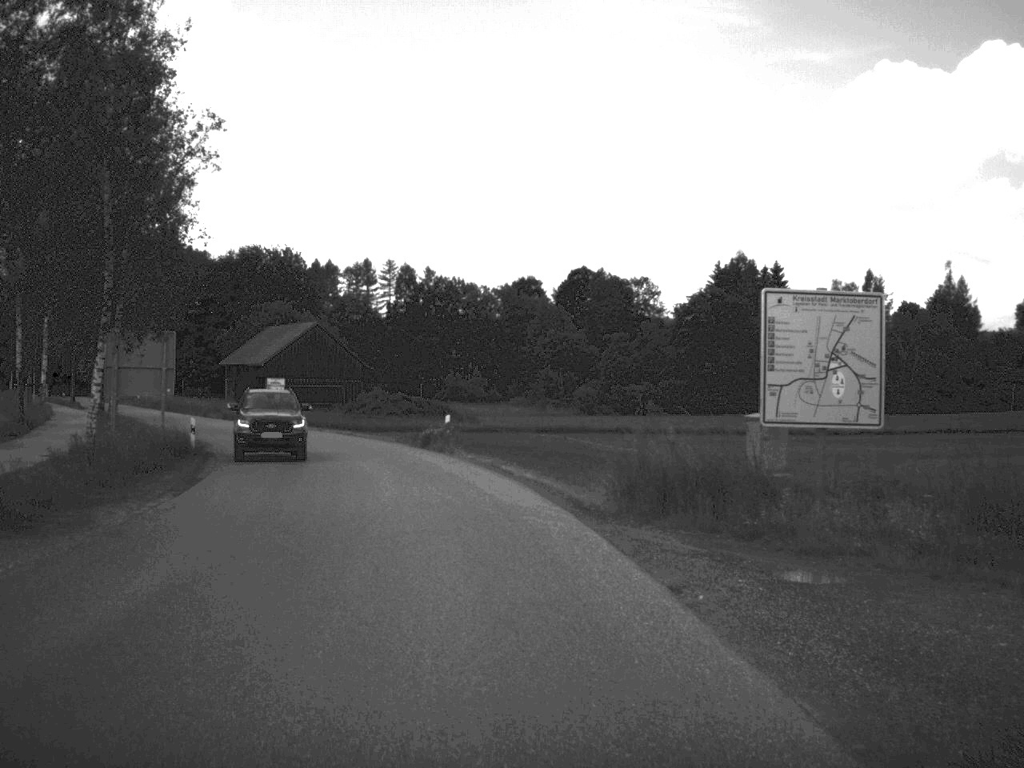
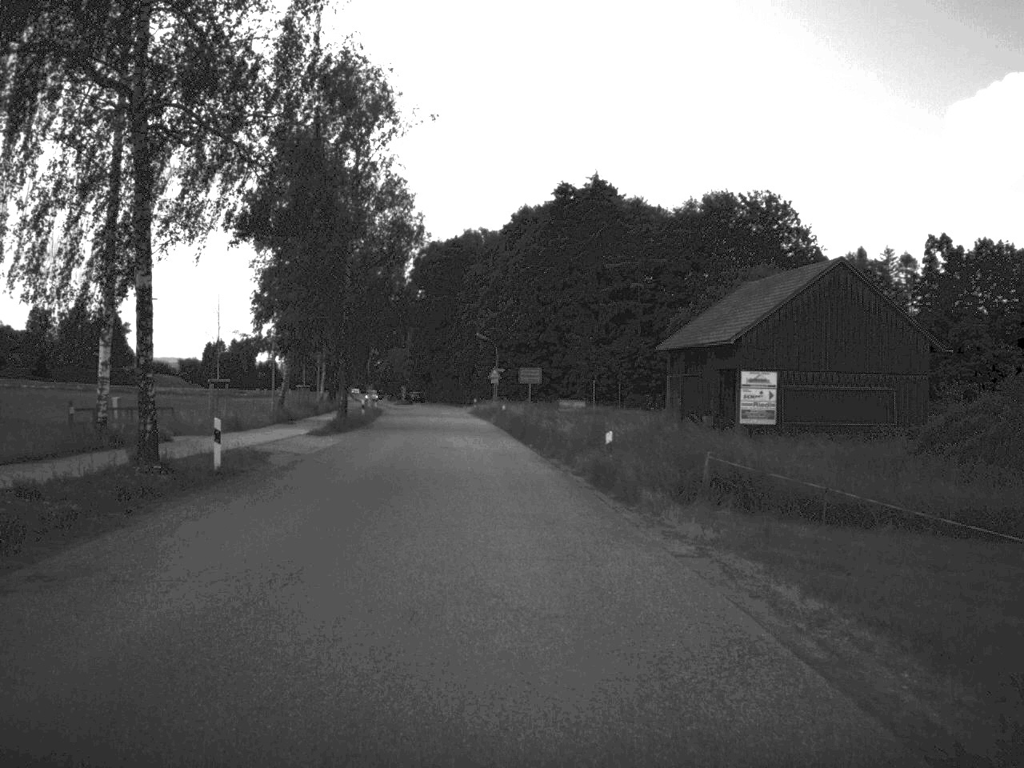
(-10.3, +52.9) m; -22°
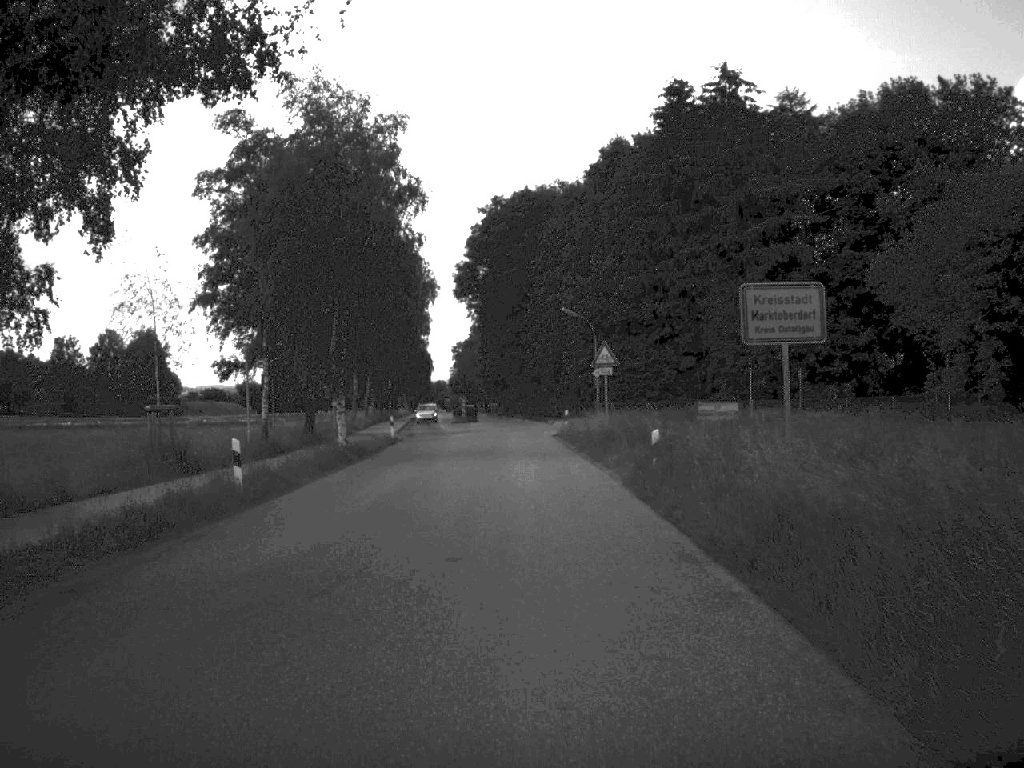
(-1.8, +42.4) m; -4°
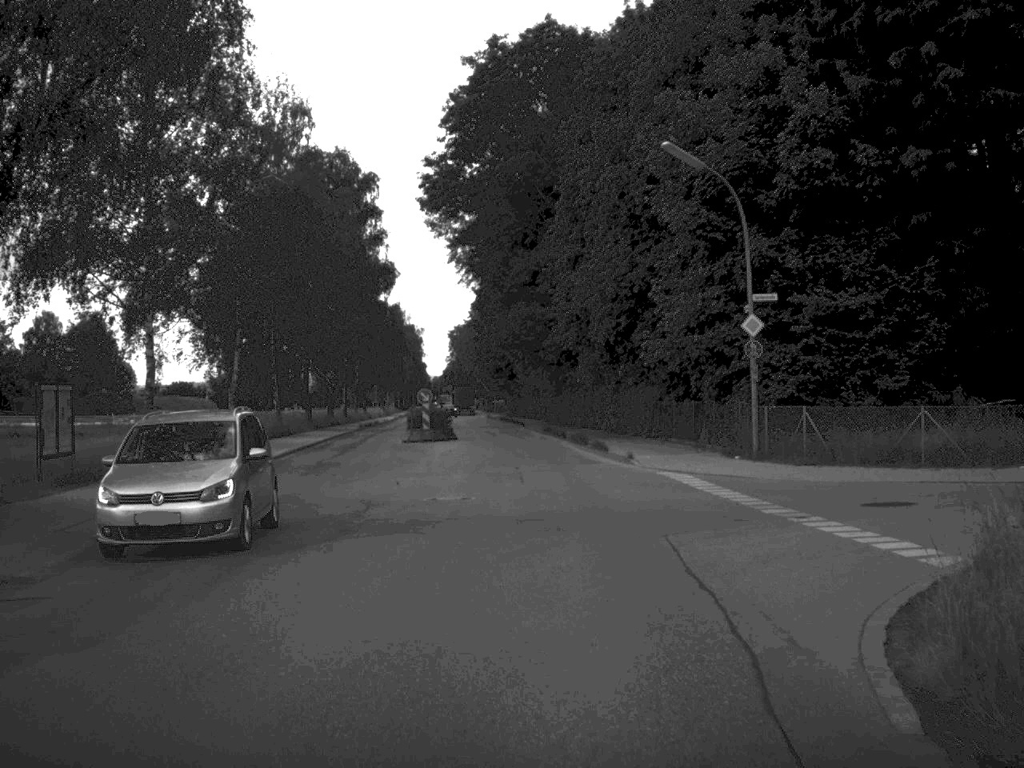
(-0.7, +50.4) m; -1°
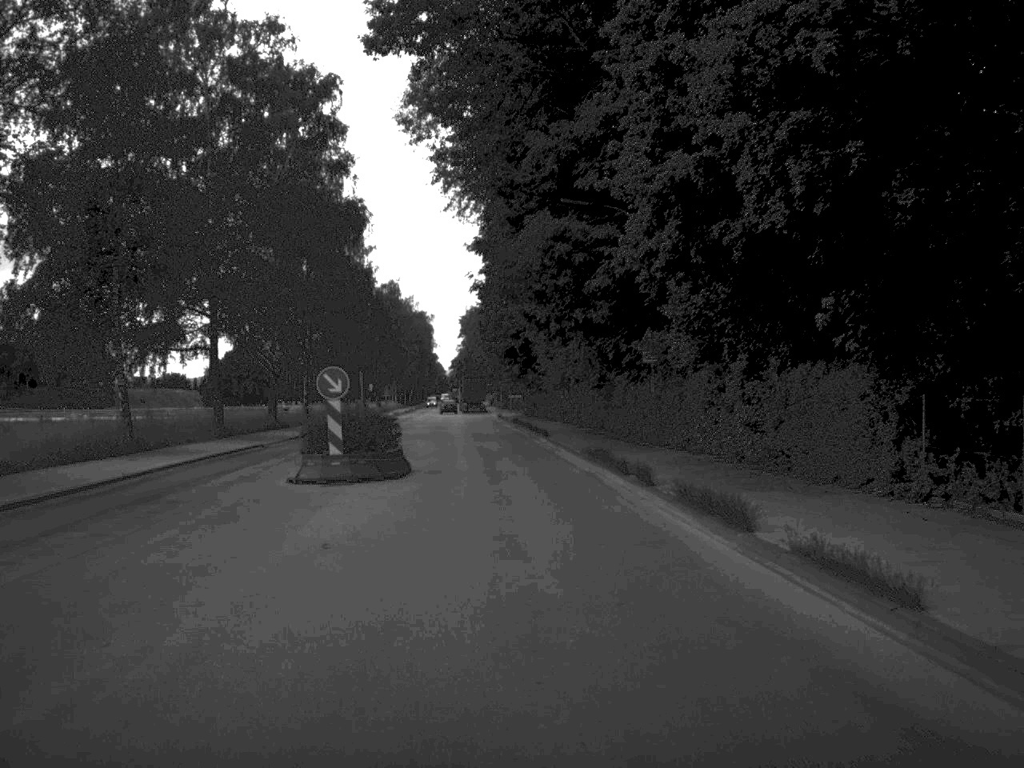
(-0.2, +27.9) m; -1°
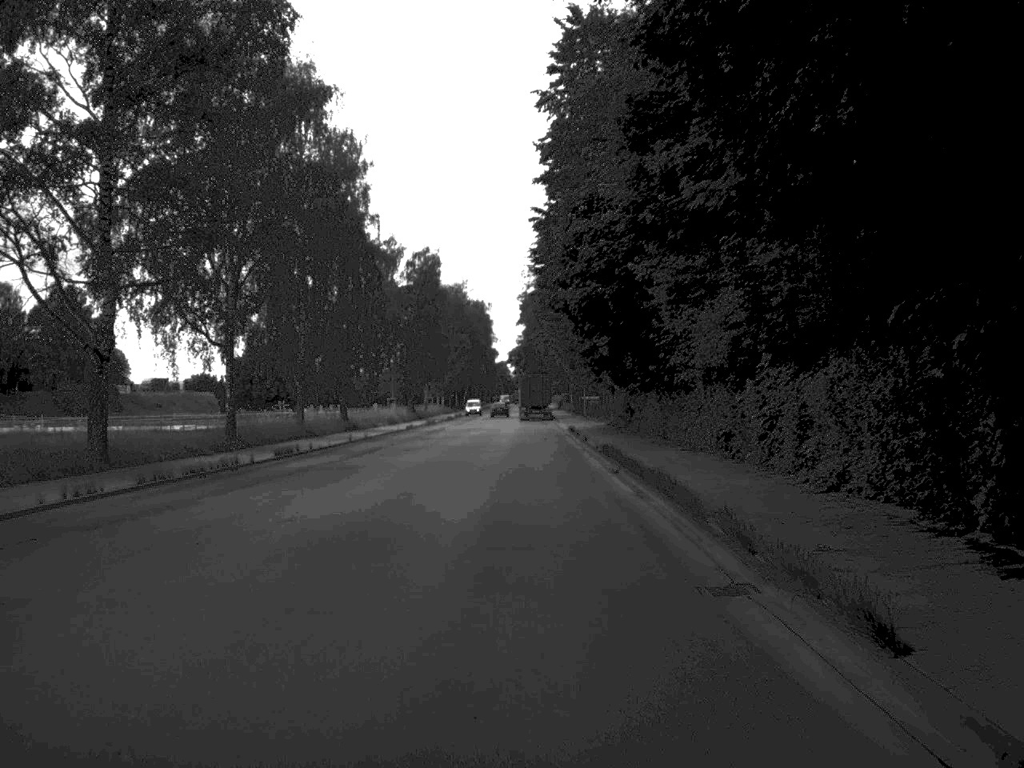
(-0.9, +36.0) m; -3°
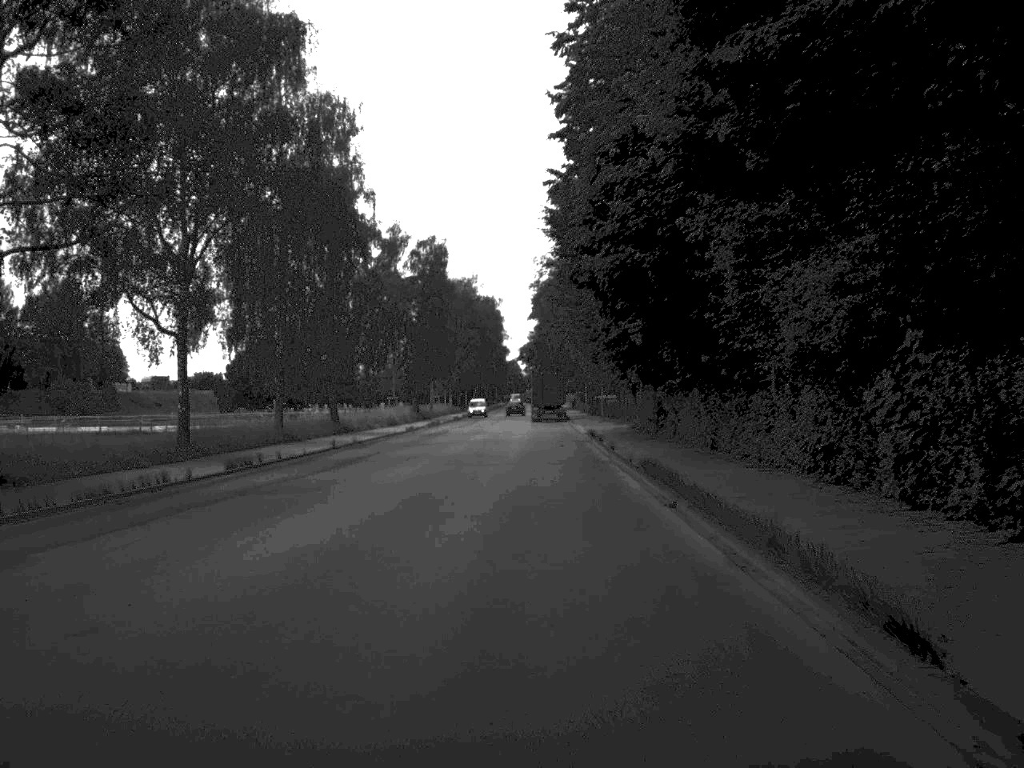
(0.0, +8.1) m; -1°
